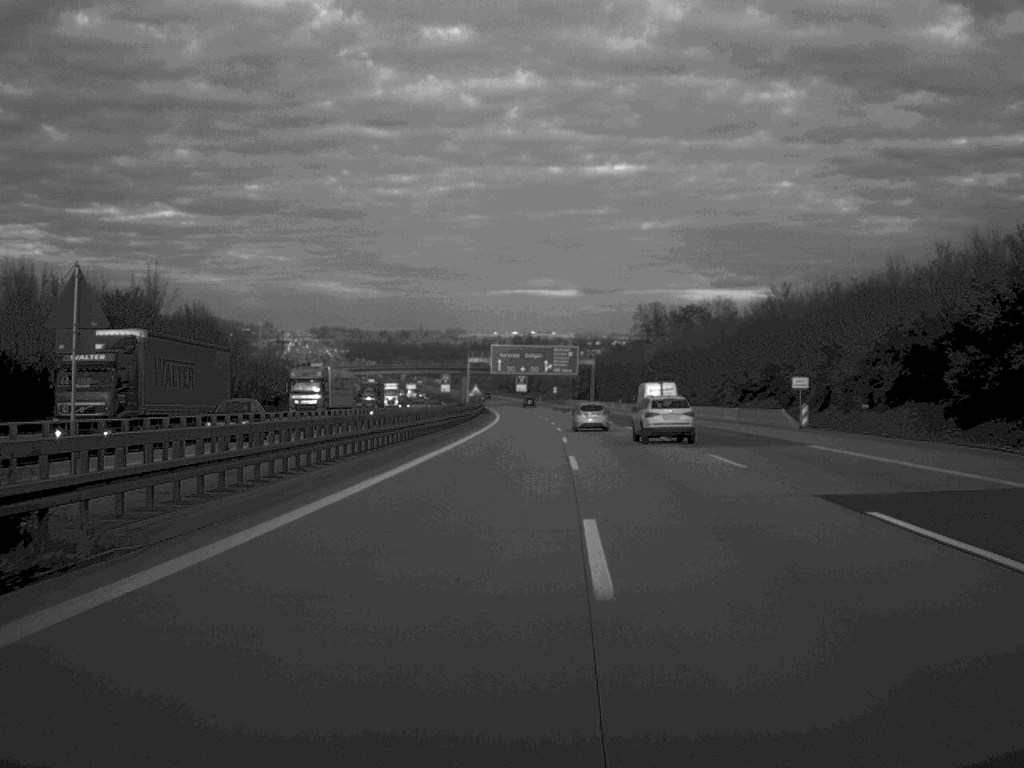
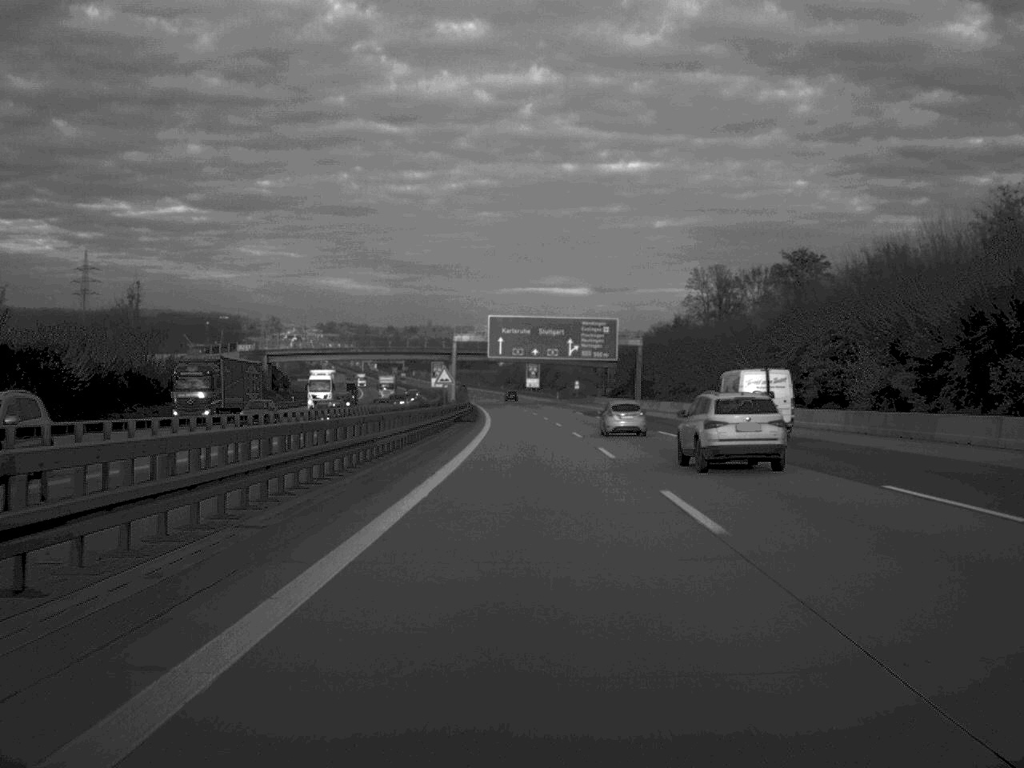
(-0.3, +67.8) m; 0°
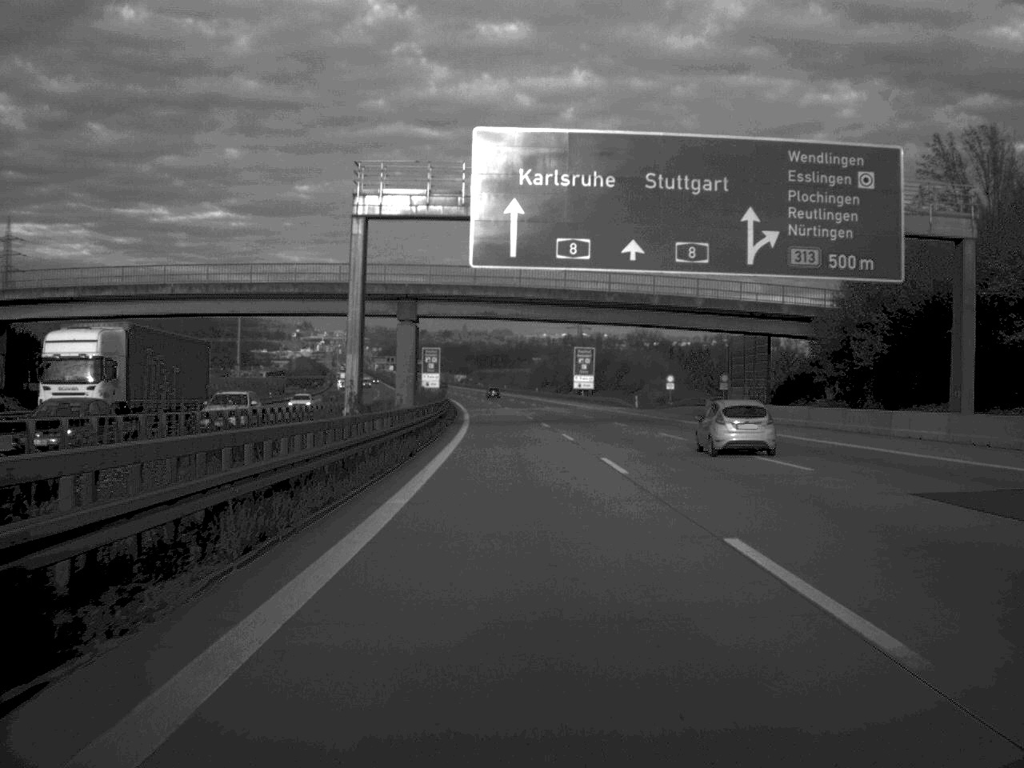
(-1.2, +98.1) m; -2°
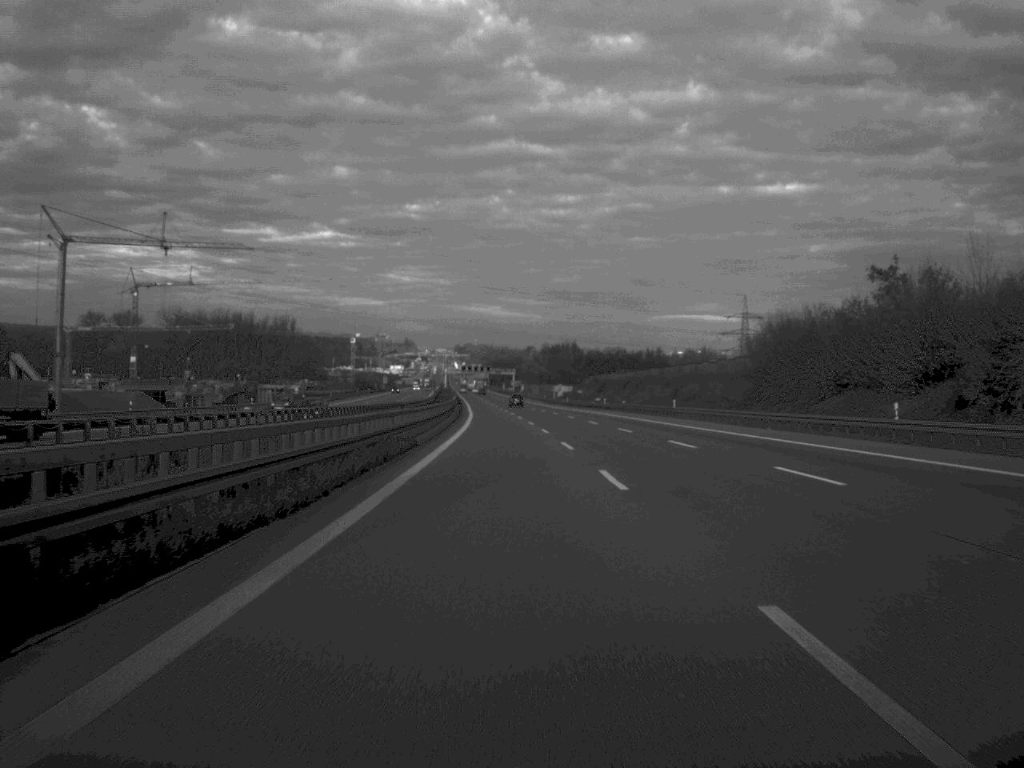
(-7.2, +165.7) m; -5°
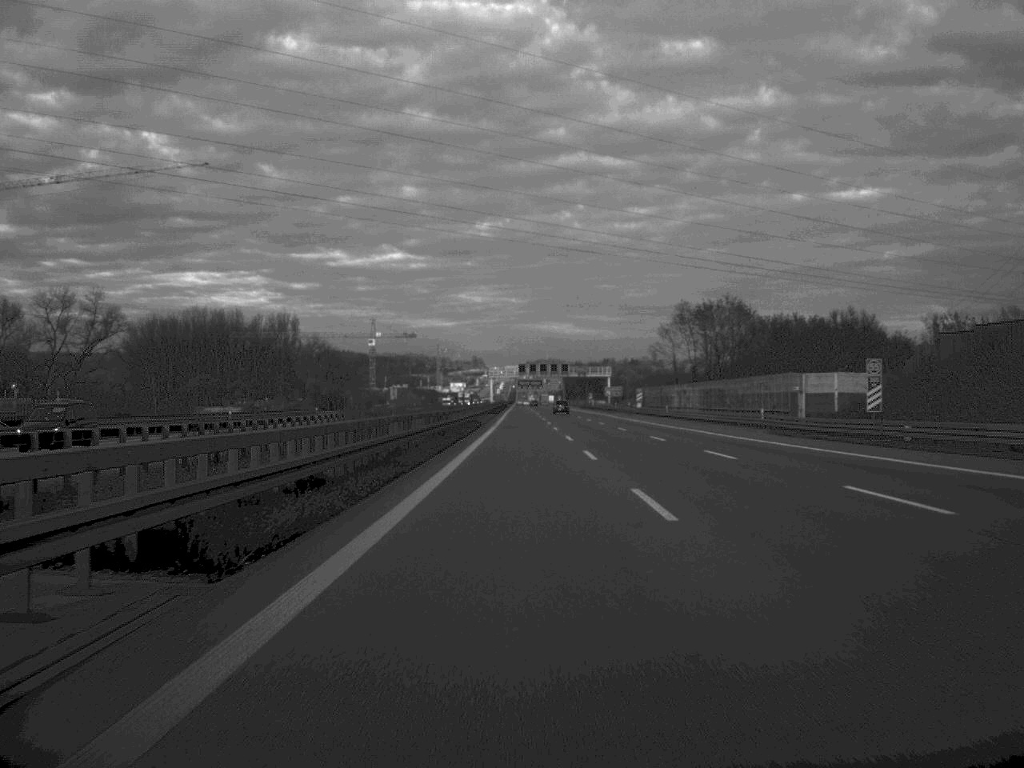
(-5.7, +165.9) m; -3°
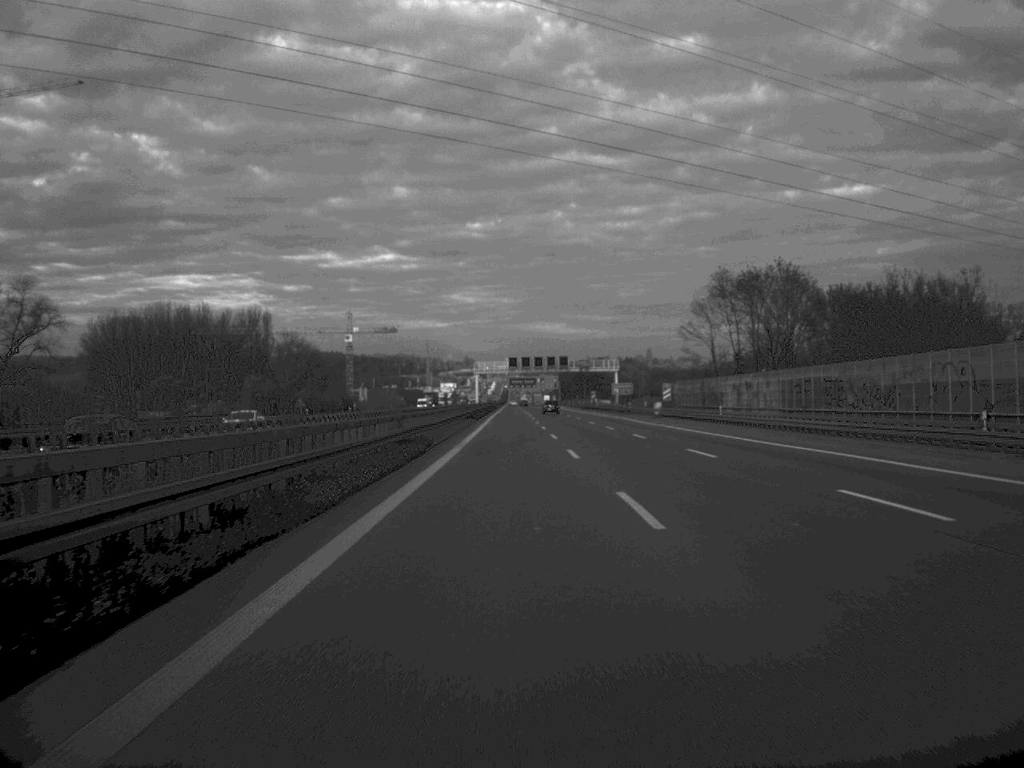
(+0.1, +36.2) m; 0°
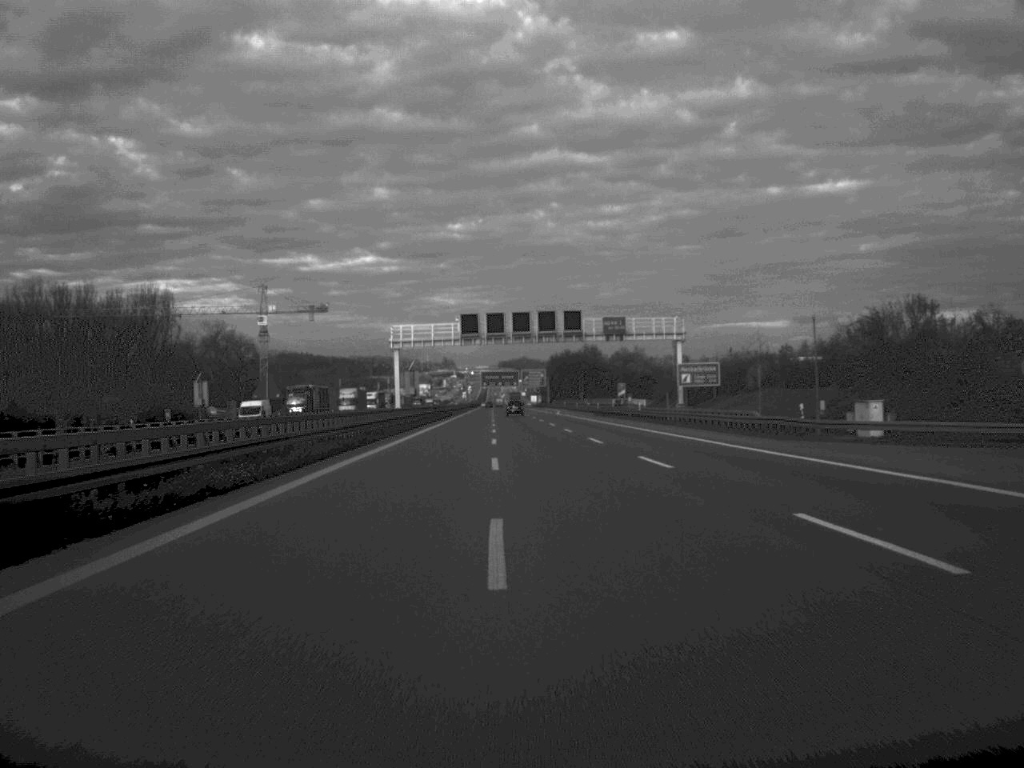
(+0.7, +98.3) m; +1°
